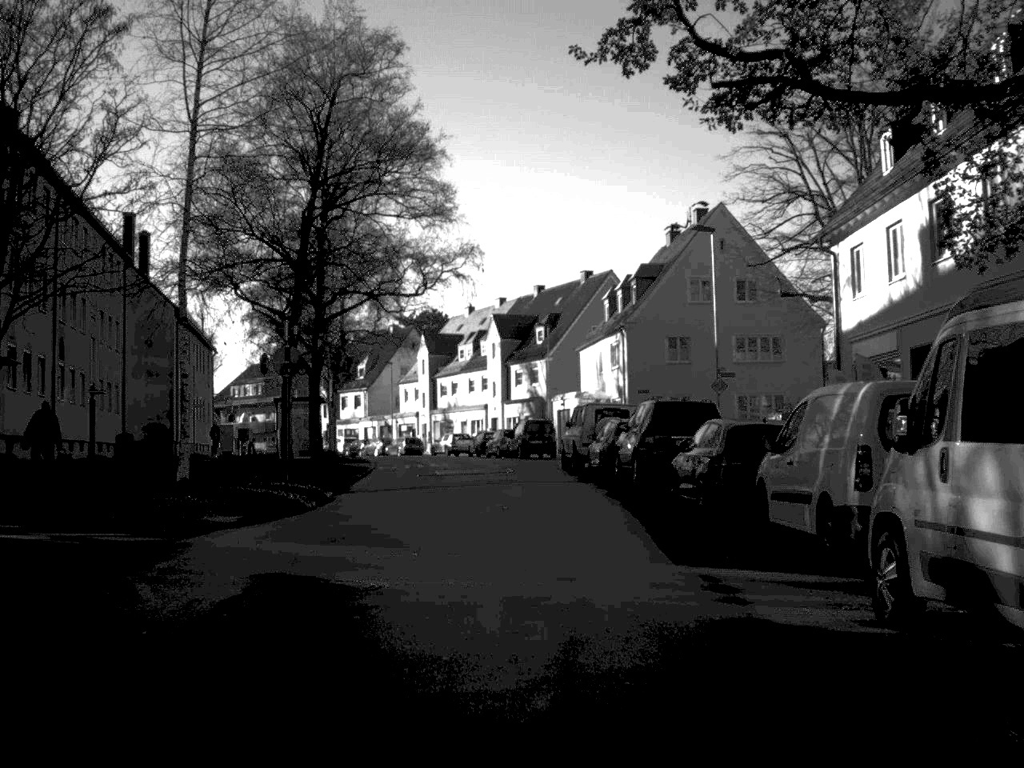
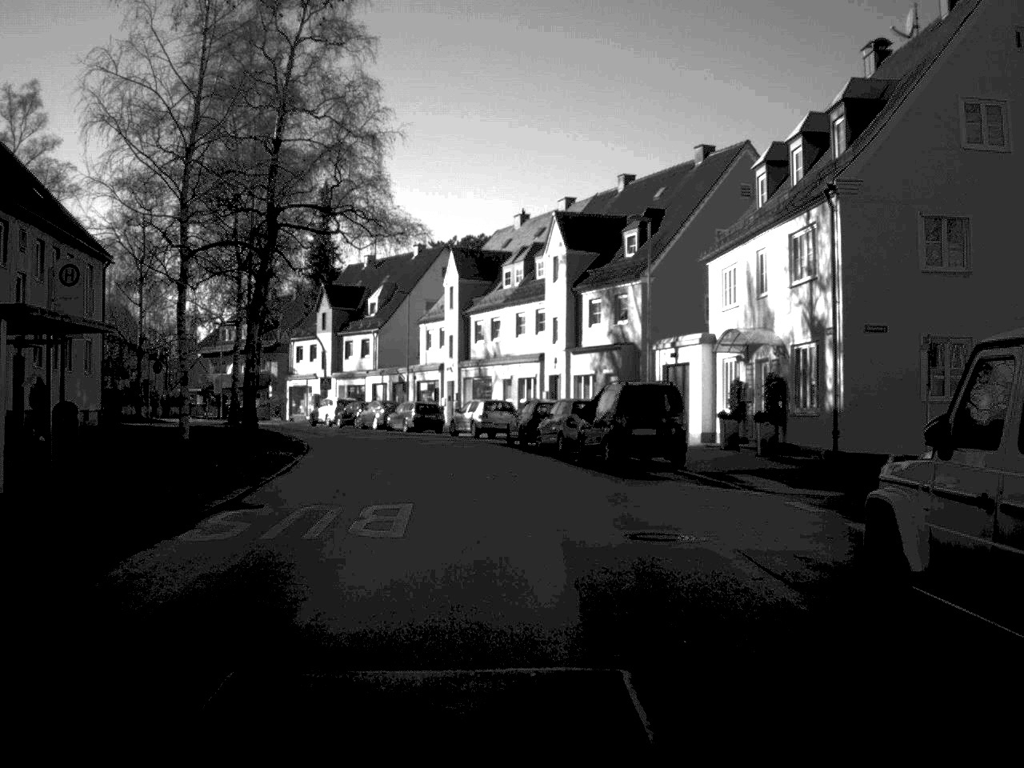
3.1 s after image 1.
(-0.7, +31.1) m; -3°
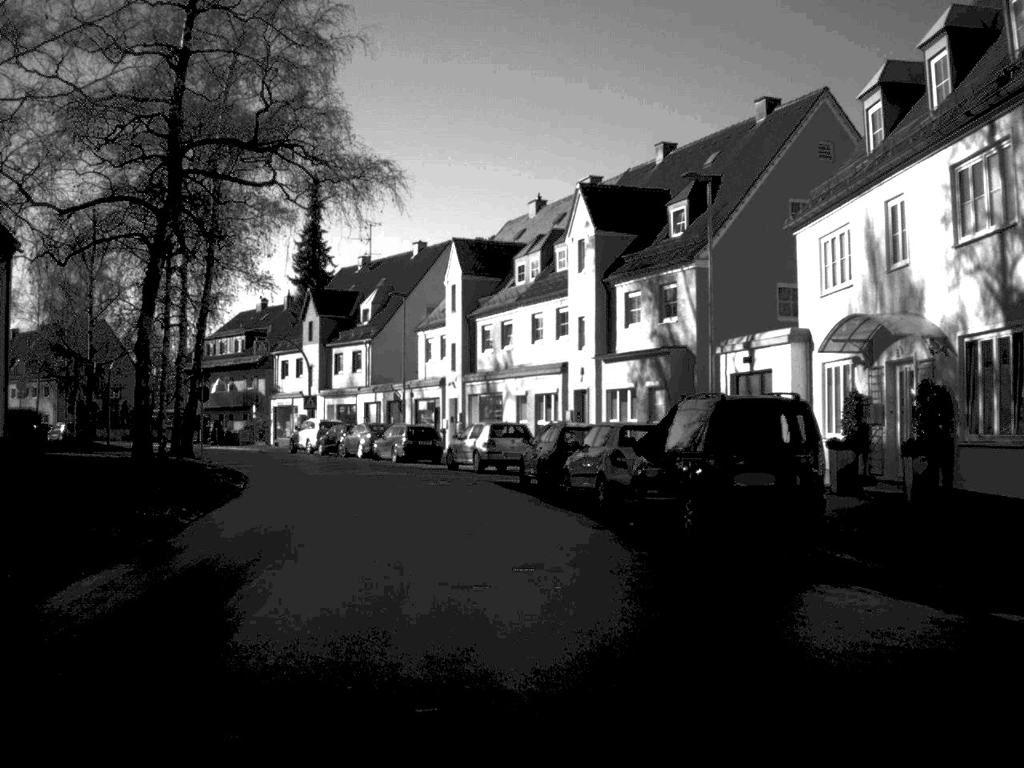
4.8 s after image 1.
(-0.1, +11.3) m; -1°
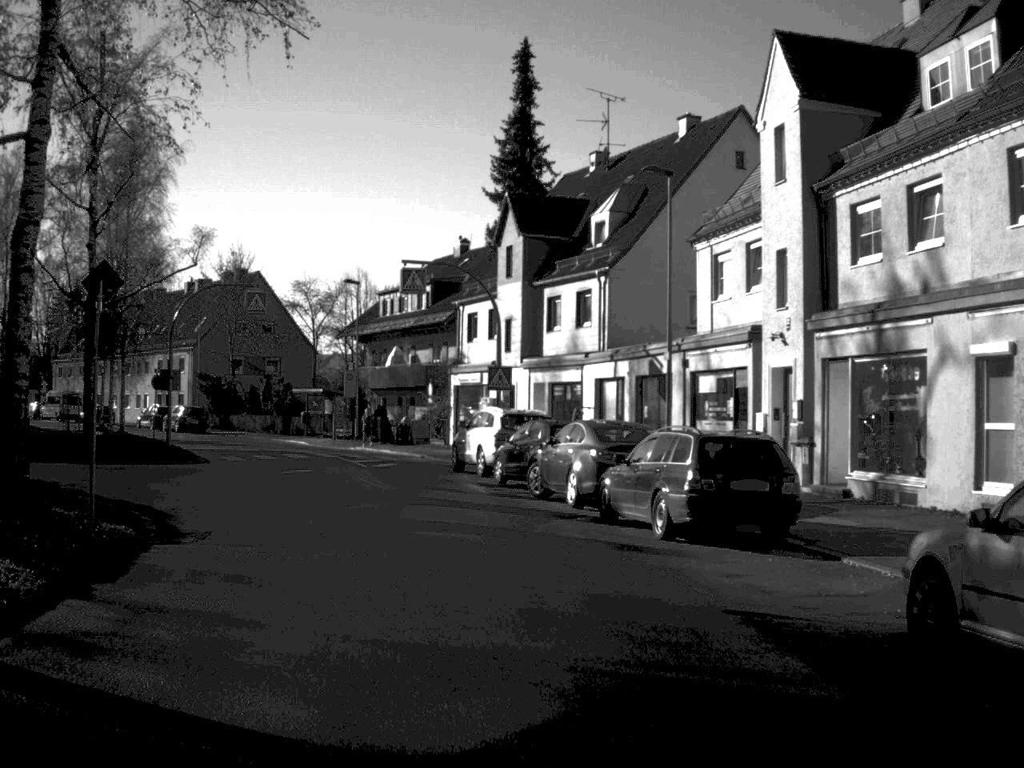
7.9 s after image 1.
(-3.0, +29.5) m; -11°
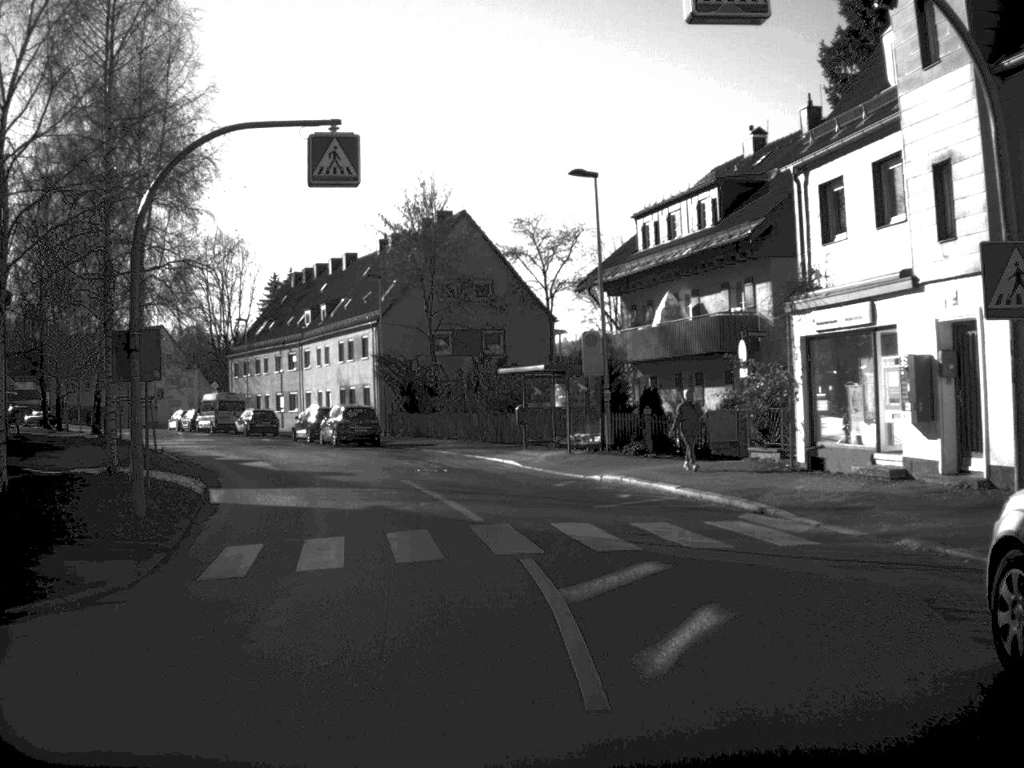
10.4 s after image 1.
(-2.8, +26.4) m; -12°
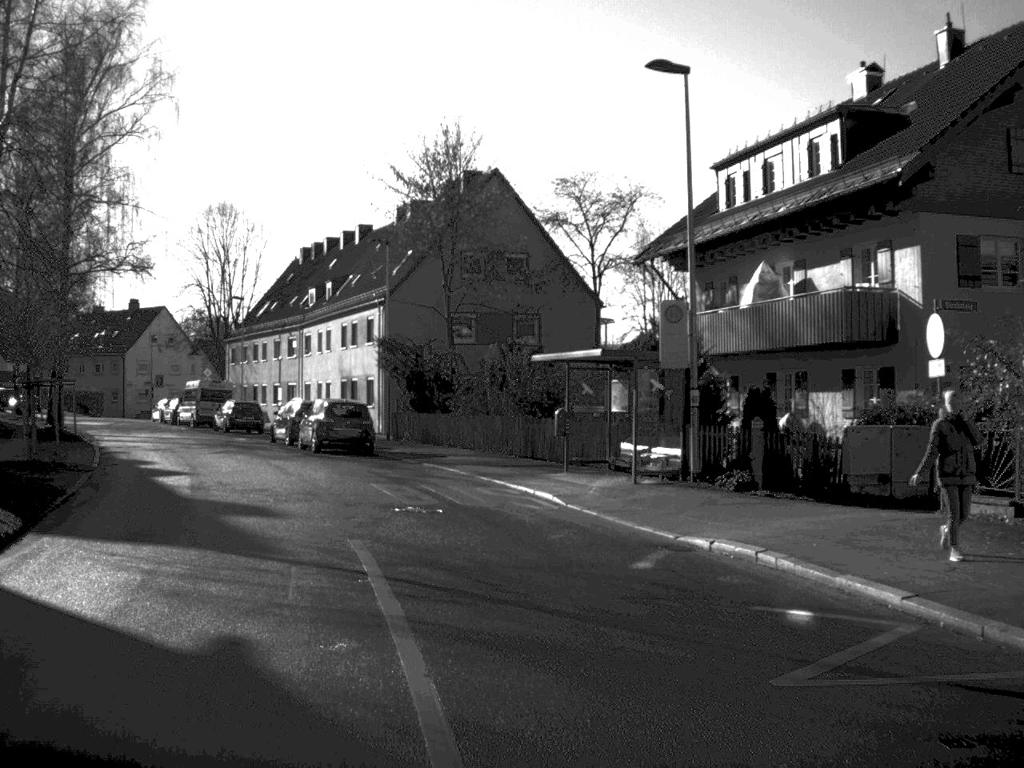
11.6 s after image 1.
(-0.2, +11.6) m; -1°
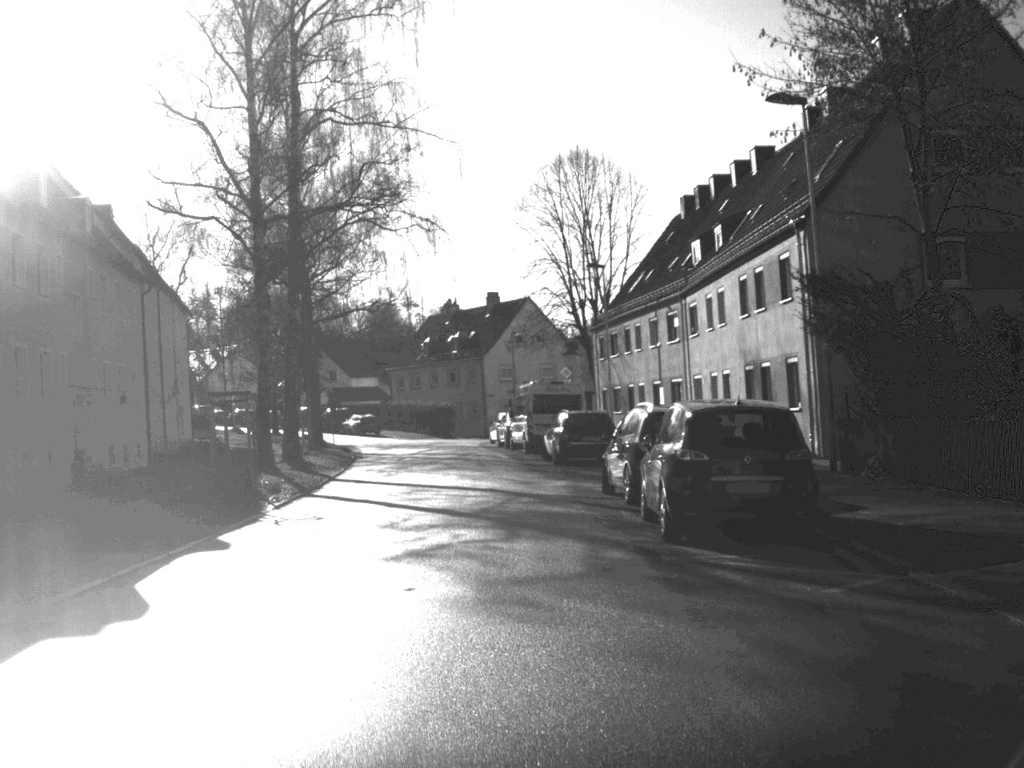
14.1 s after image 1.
(-2.5, +22.5) m; -19°
